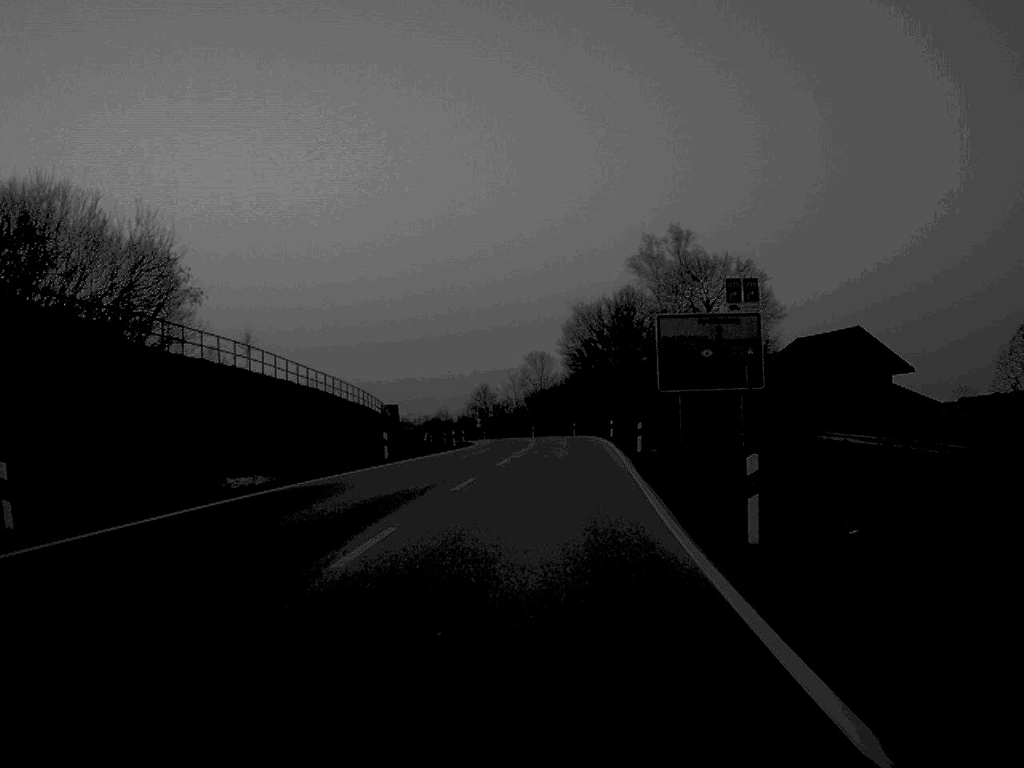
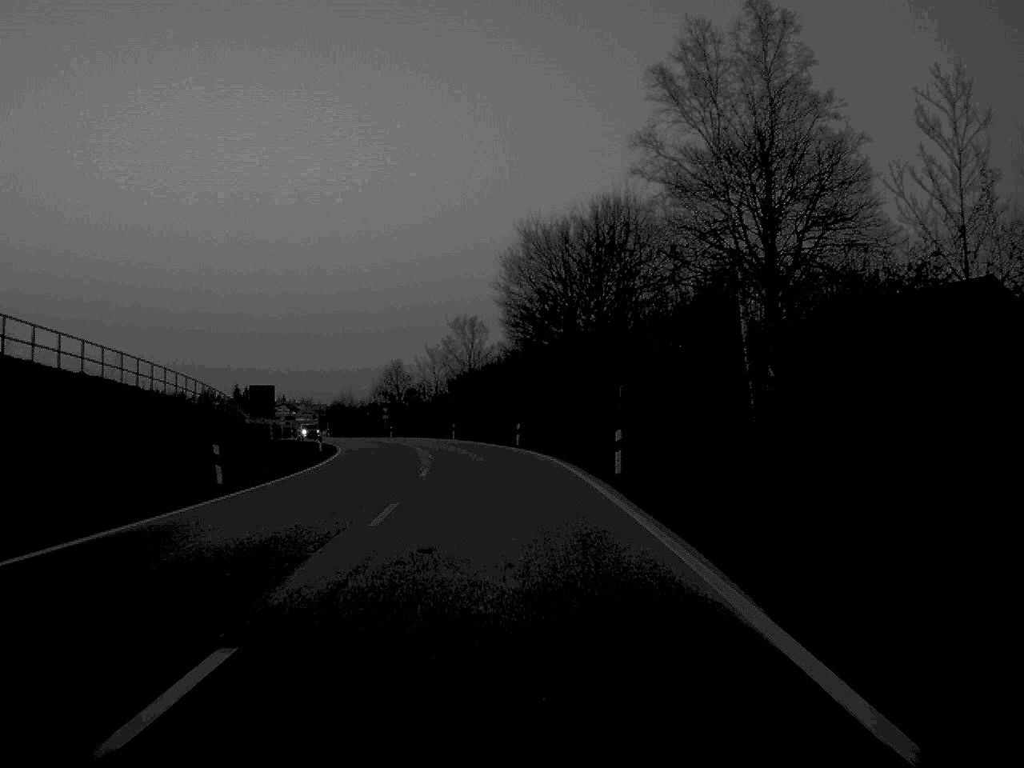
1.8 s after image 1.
(+1.4, +43.9) m; +3°
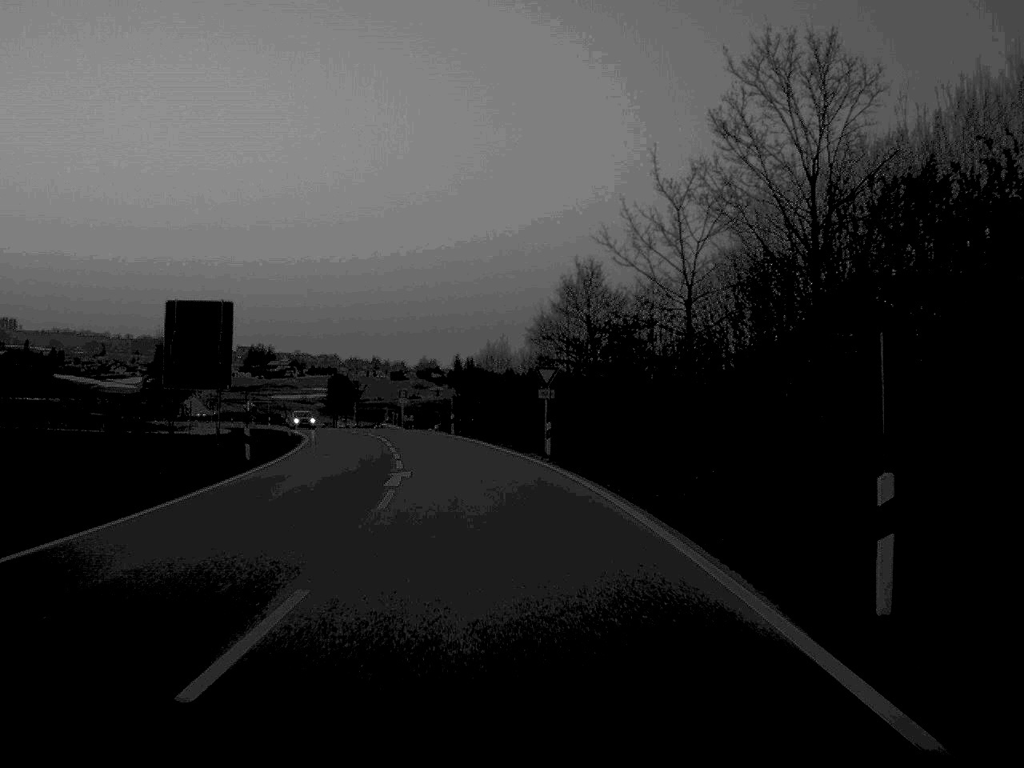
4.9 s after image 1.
(-5.7, +74.7) m; -11°
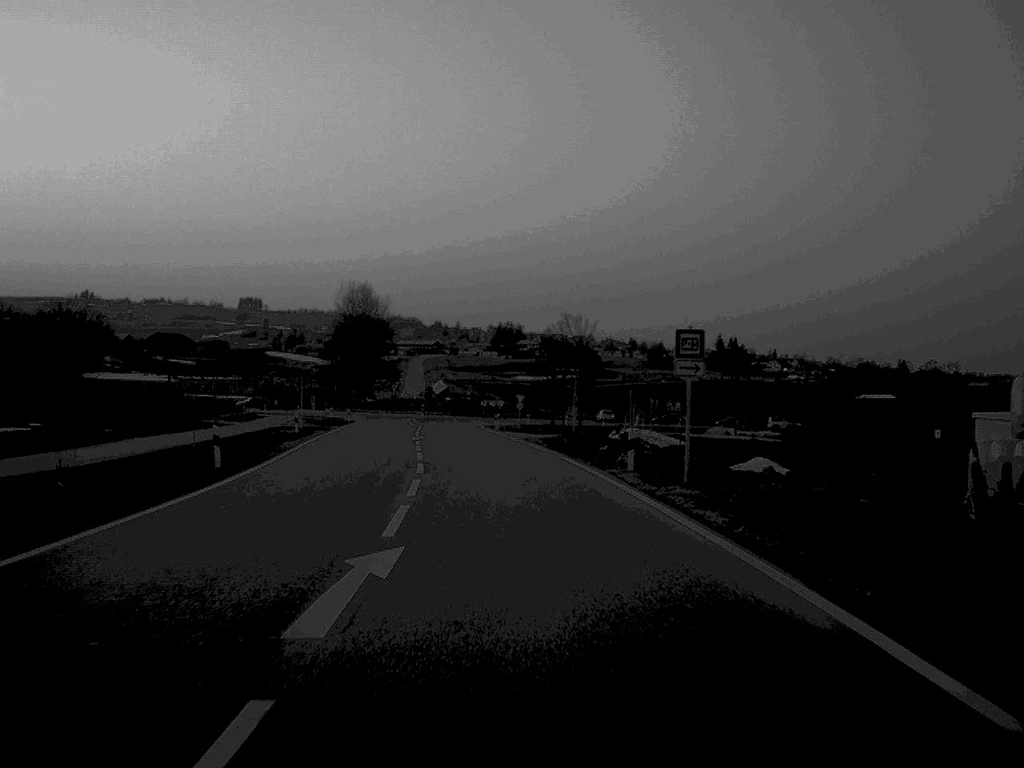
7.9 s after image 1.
(-7.1, +70.4) m; -11°
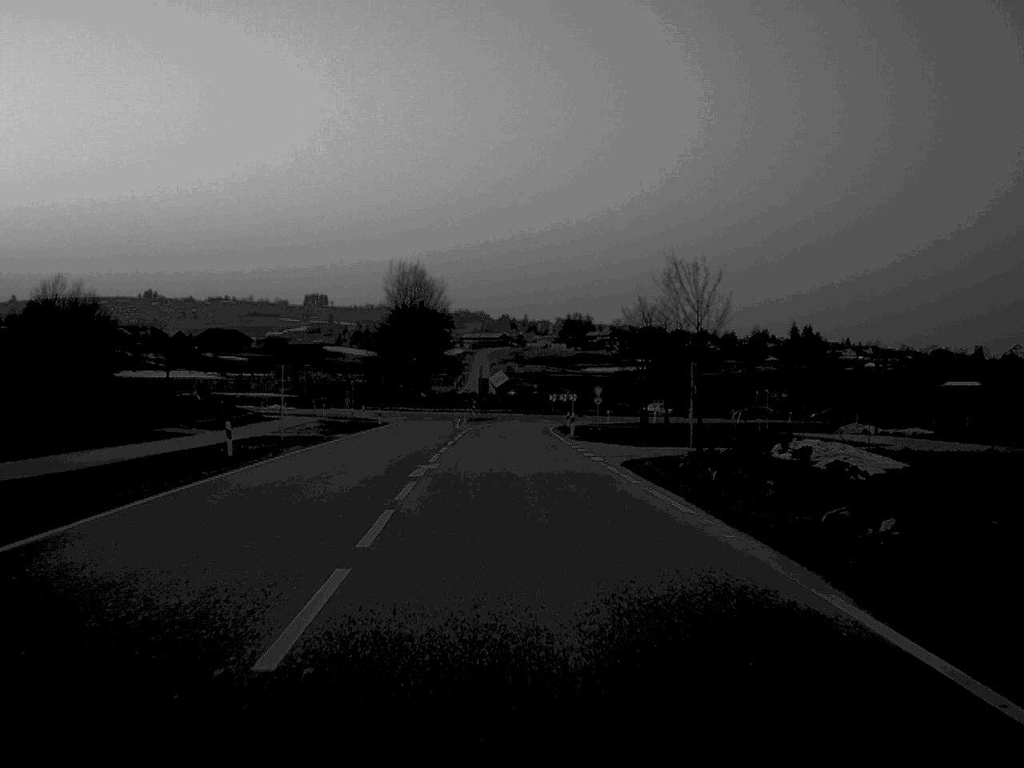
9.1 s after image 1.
(-0.7, +25.0) m; -3°
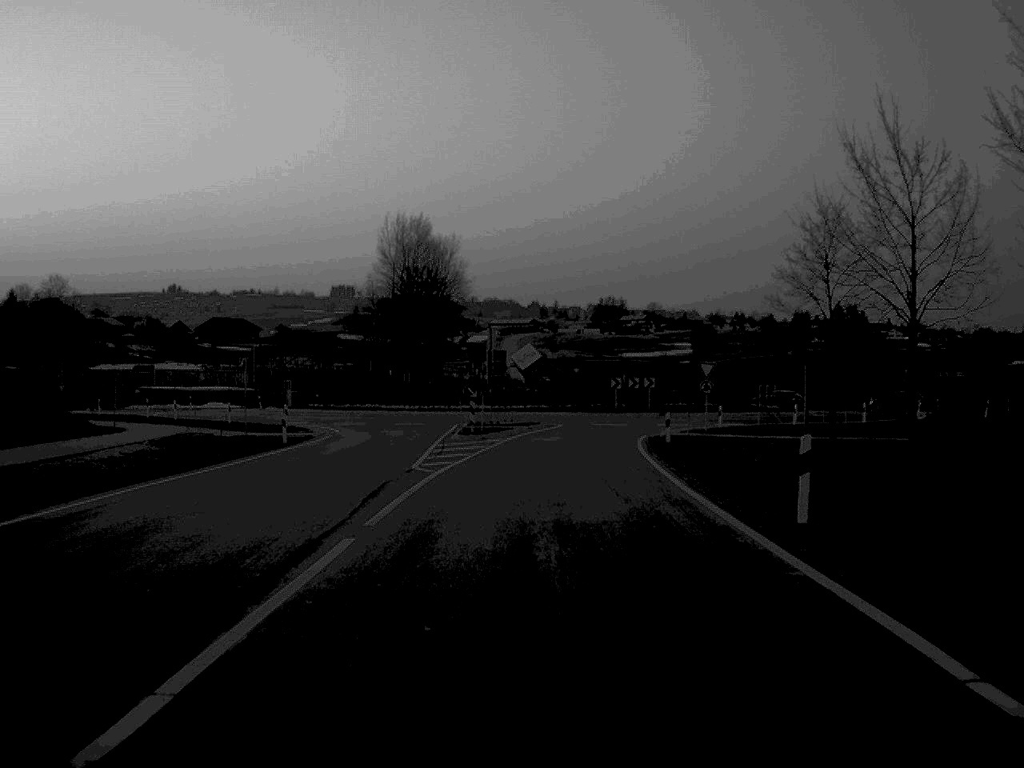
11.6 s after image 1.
(-0.6, +44.7) m; -1°
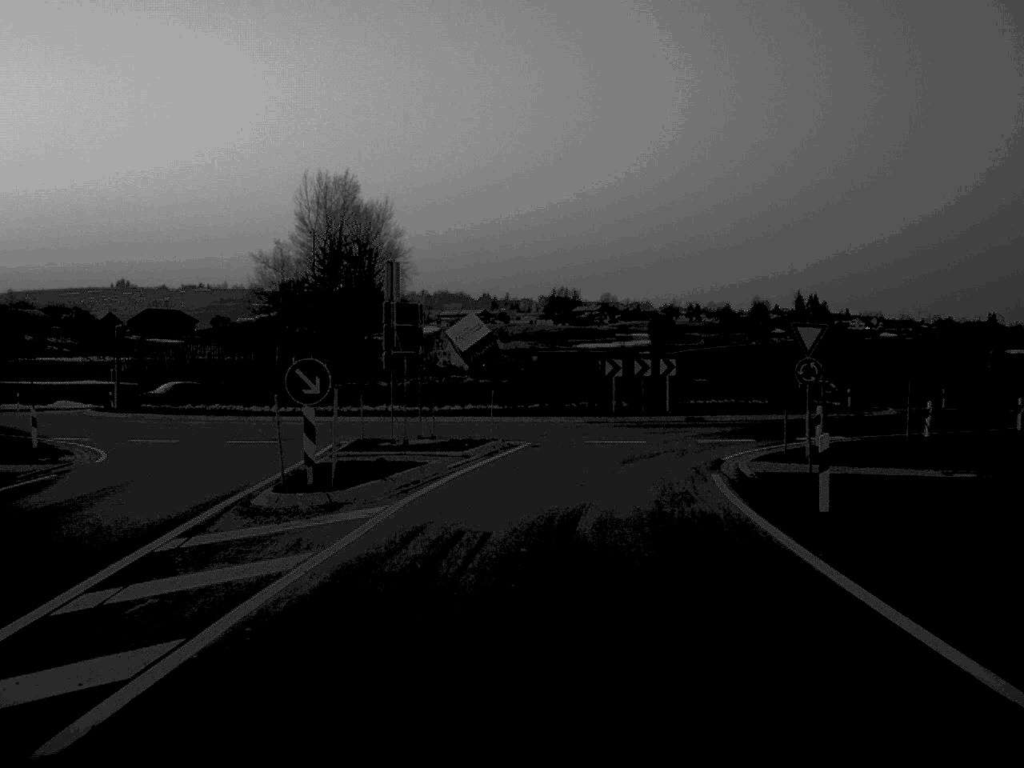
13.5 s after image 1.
(+0.4, +26.1) m; +2°
